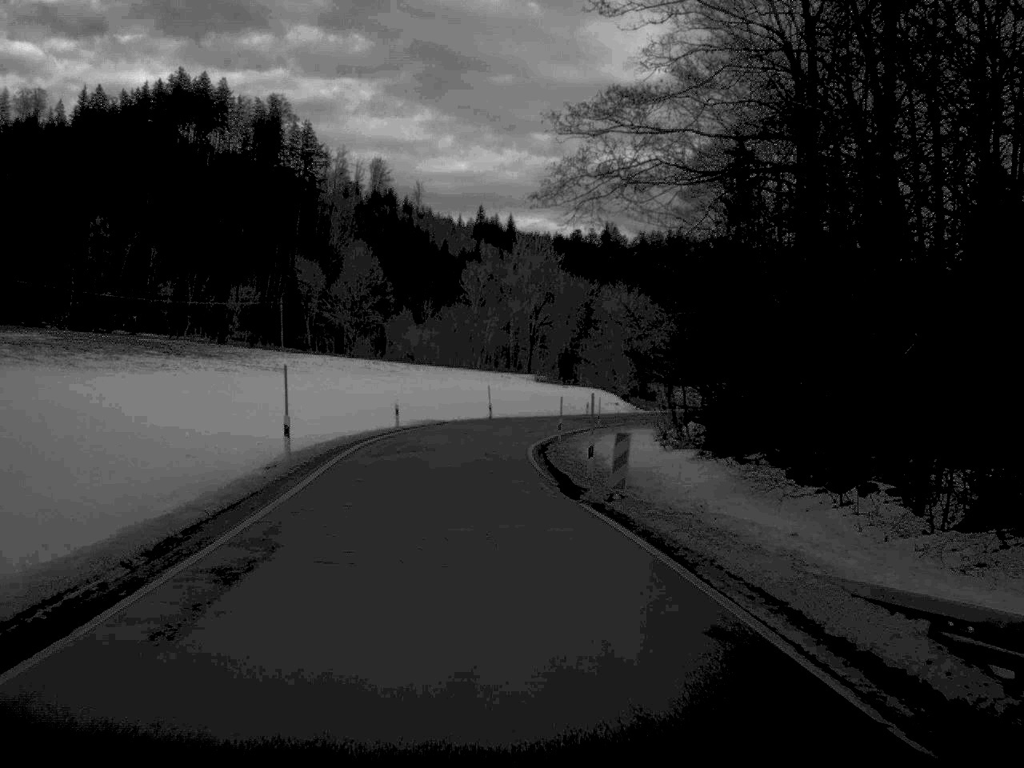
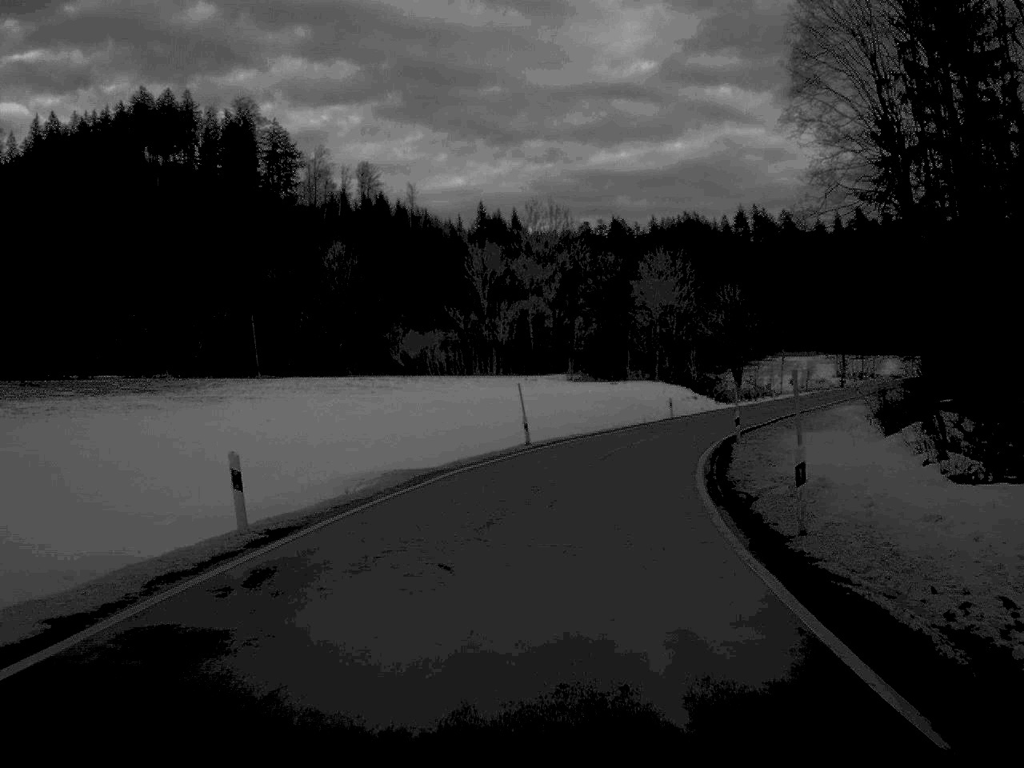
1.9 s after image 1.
(-1.4, +37.0) m; 0°
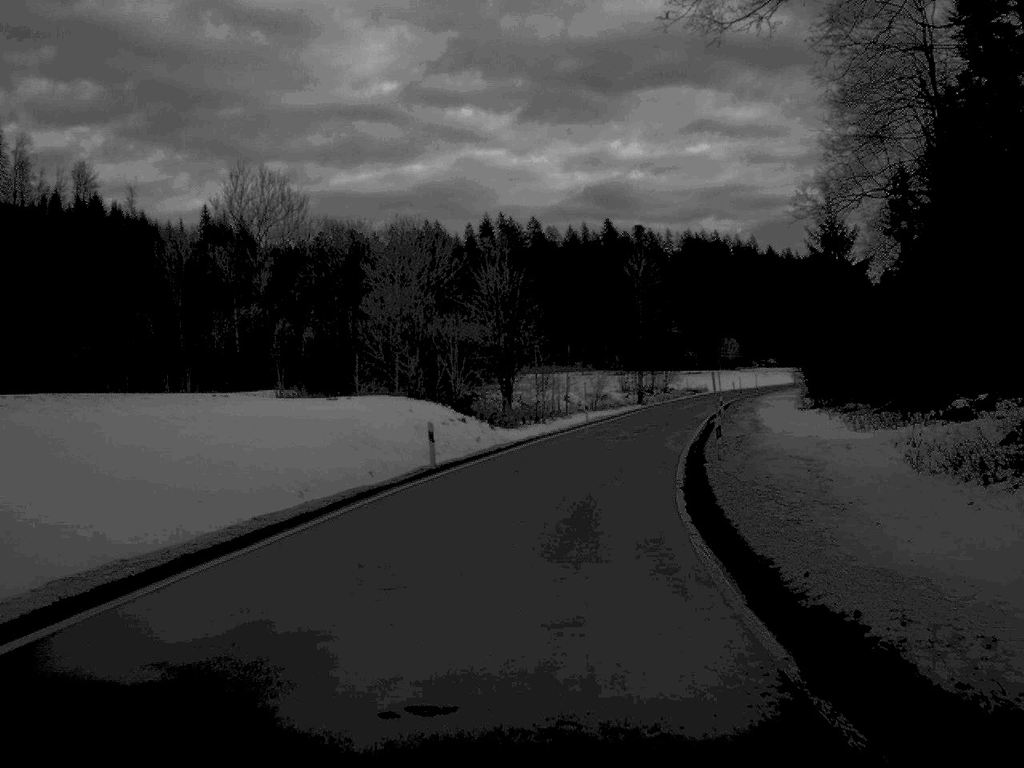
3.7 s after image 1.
(+3.4, +36.1) m; +12°
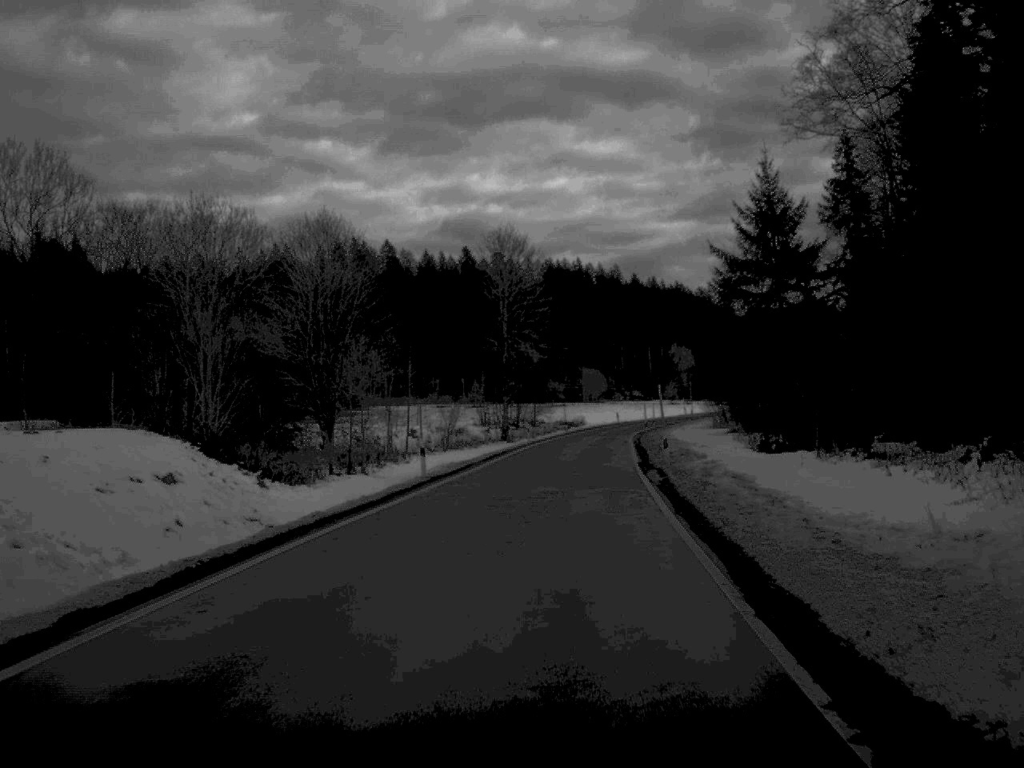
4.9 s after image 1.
(+1.6, +26.4) m; +6°
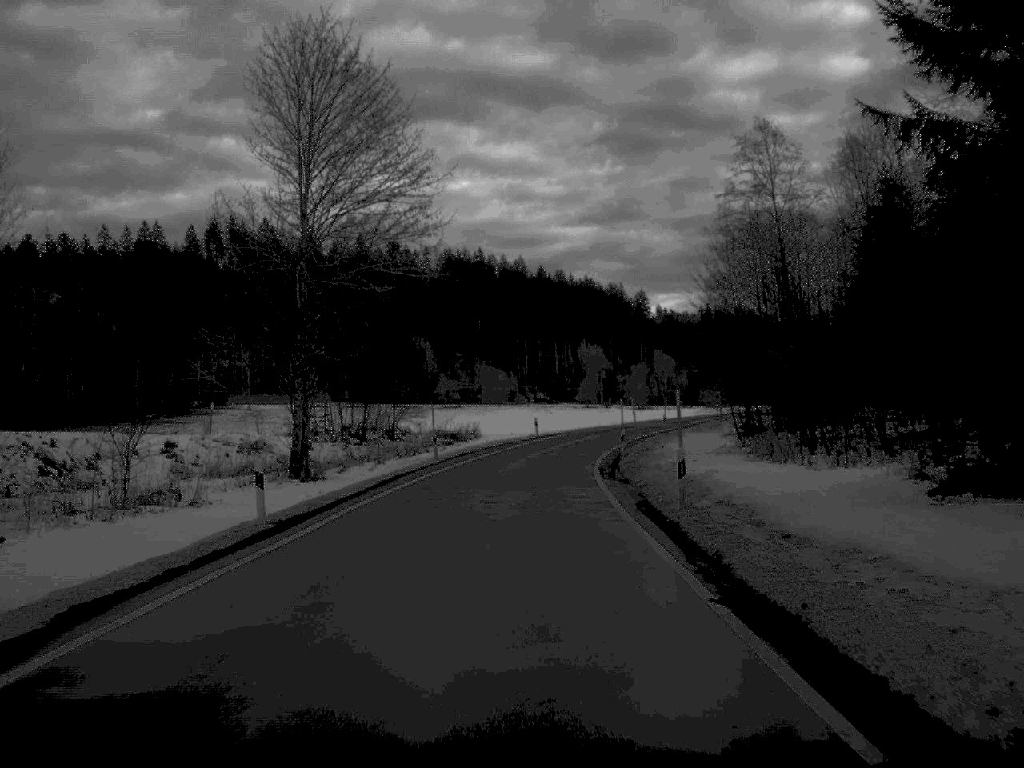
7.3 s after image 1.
(+2.4, +50.9) m; +4°
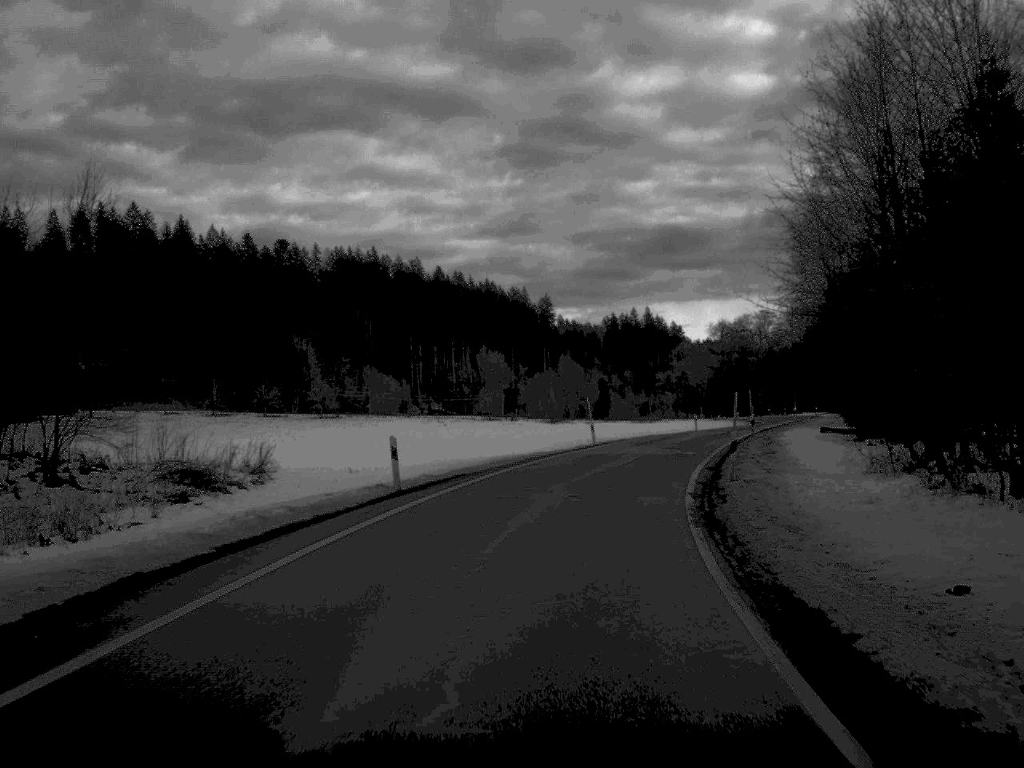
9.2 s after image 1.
(+1.1, +43.2) m; +5°
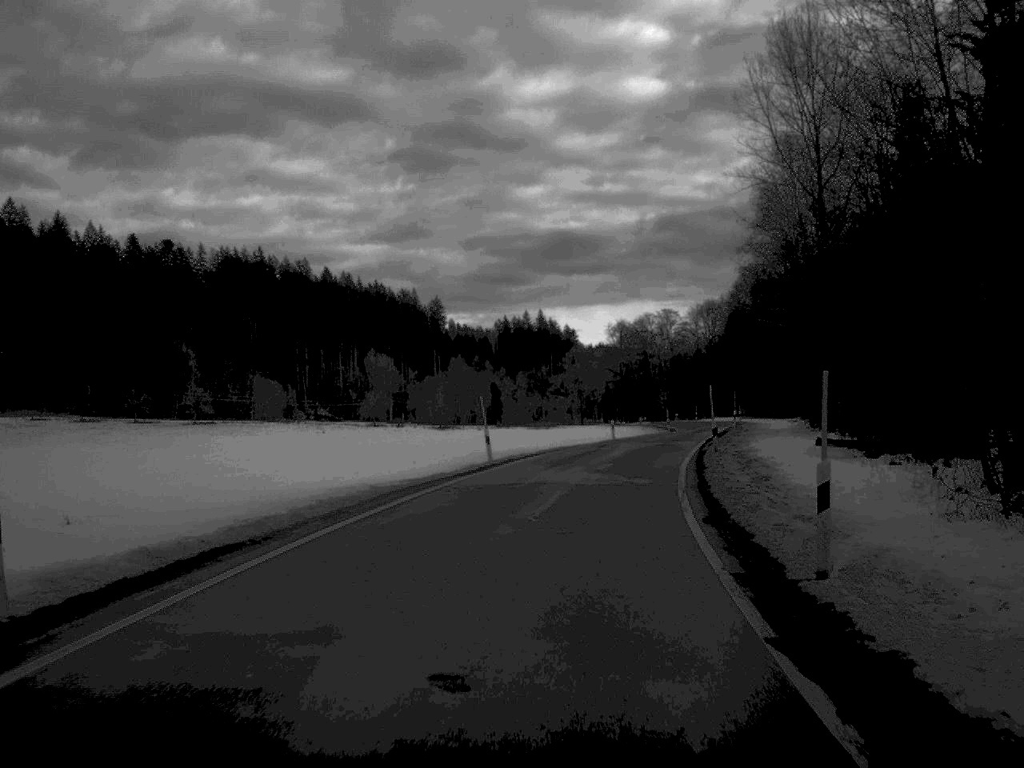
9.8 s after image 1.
(+0.6, +15.4) m; +5°
